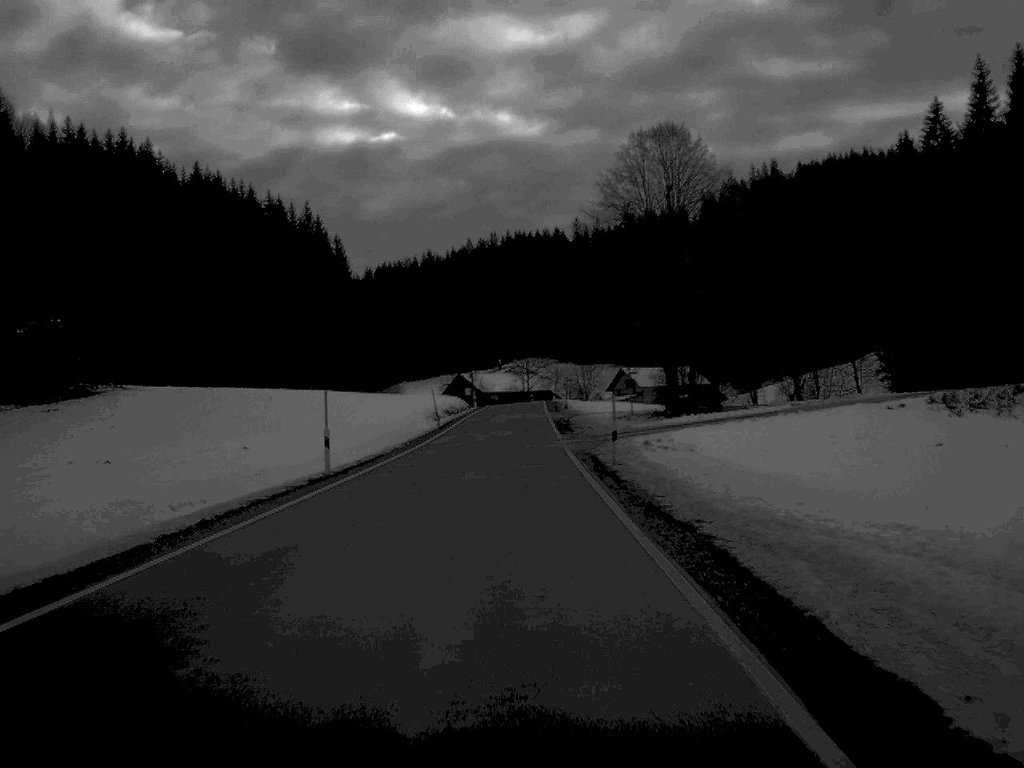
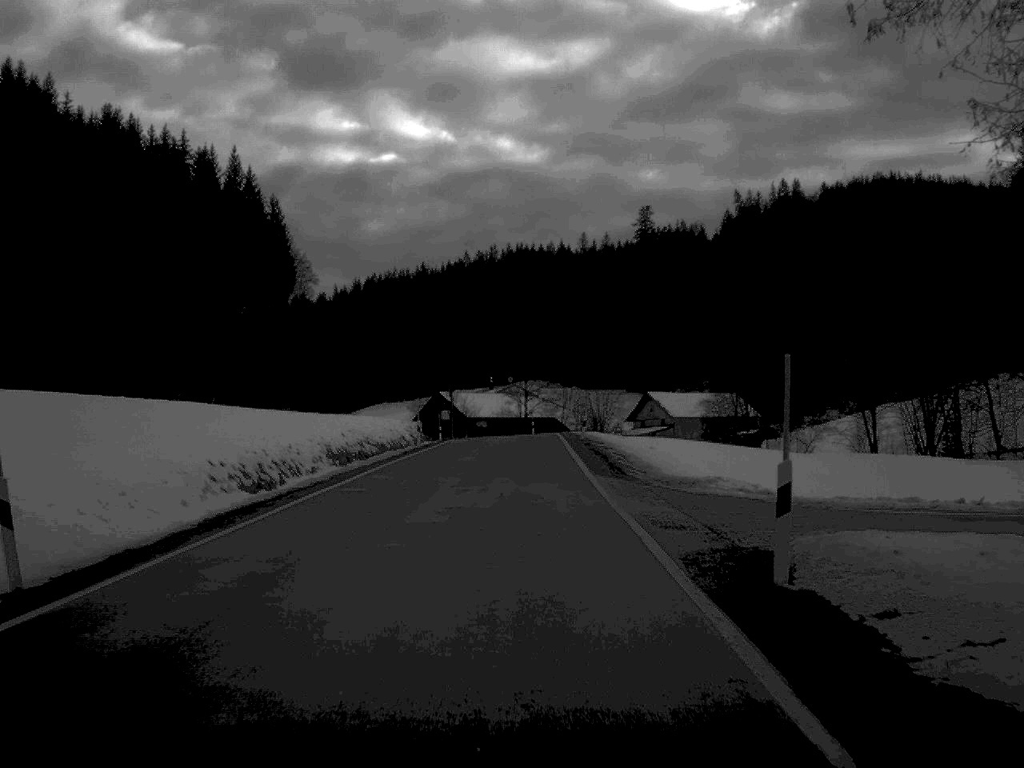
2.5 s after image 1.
(-0.1, +55.5) m; 0°
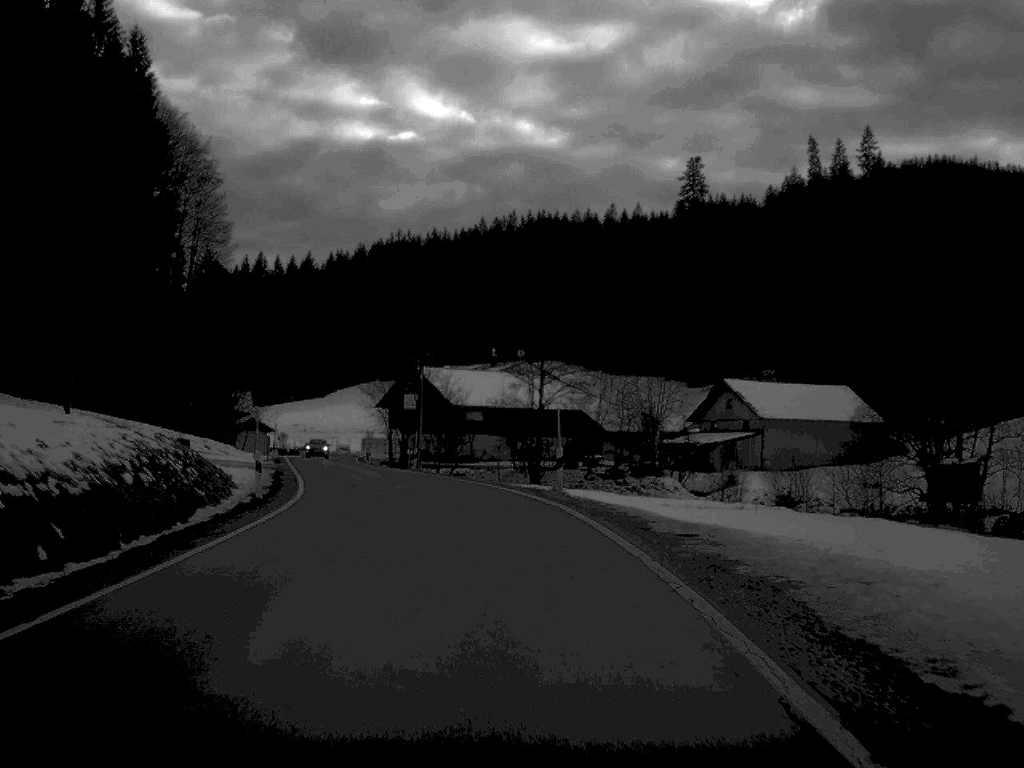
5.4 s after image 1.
(0.0, +62.4) m; -1°
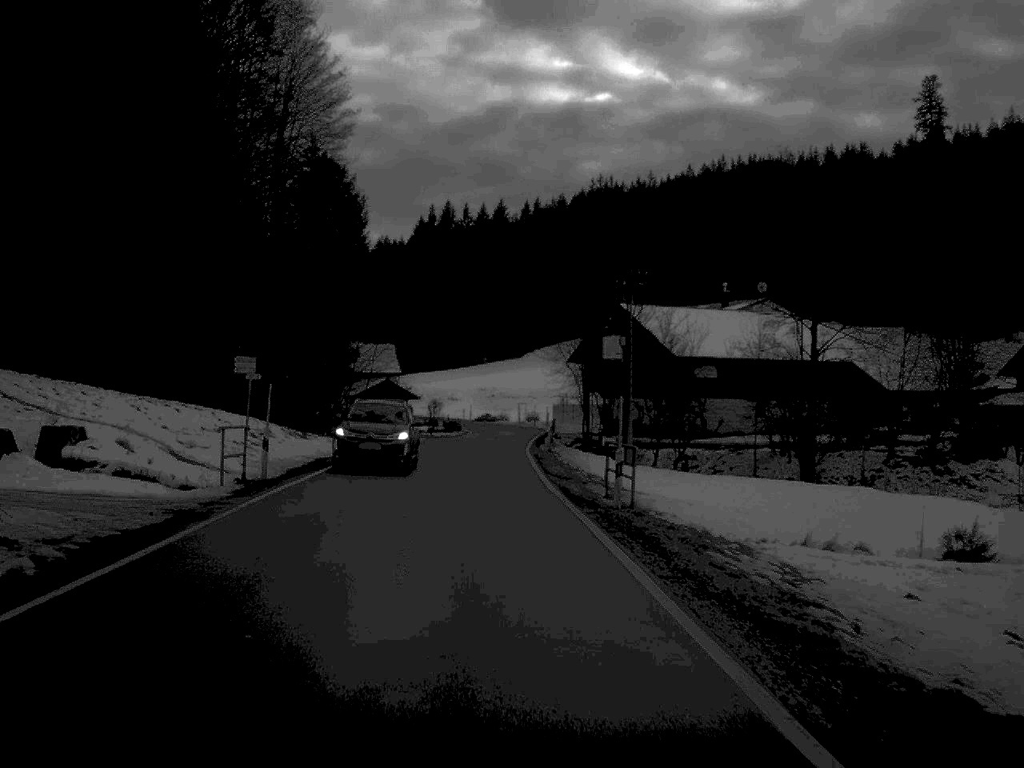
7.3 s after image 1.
(-3.1, +37.8) m; -9°
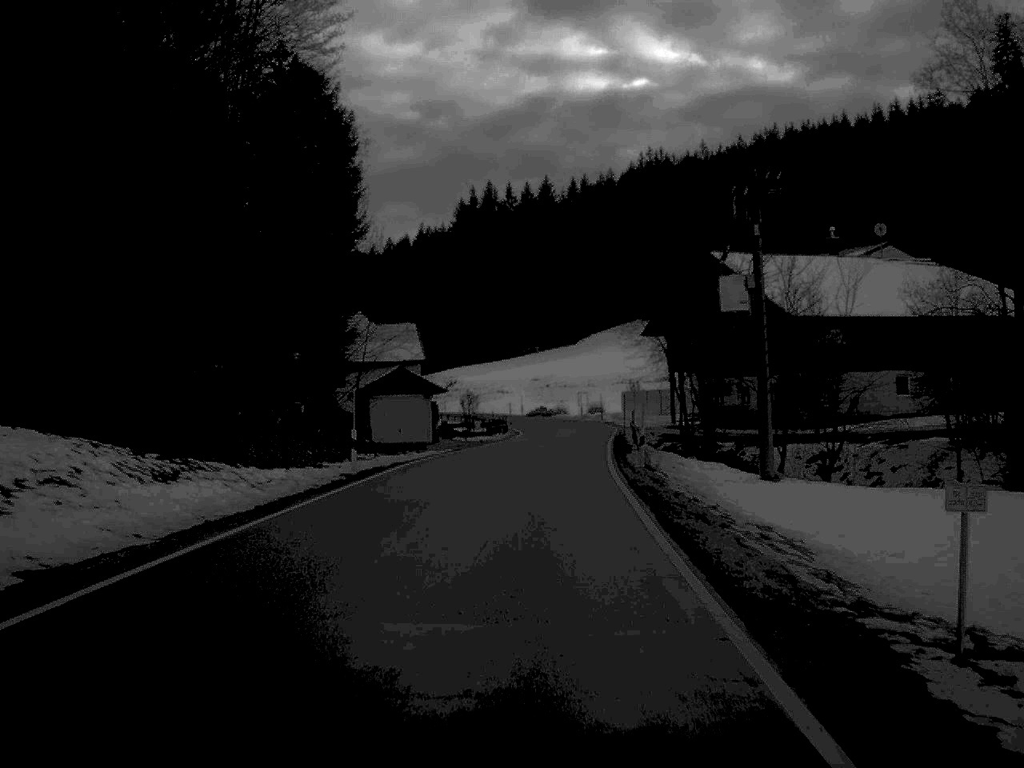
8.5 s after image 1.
(-0.6, +23.5) m; -2°
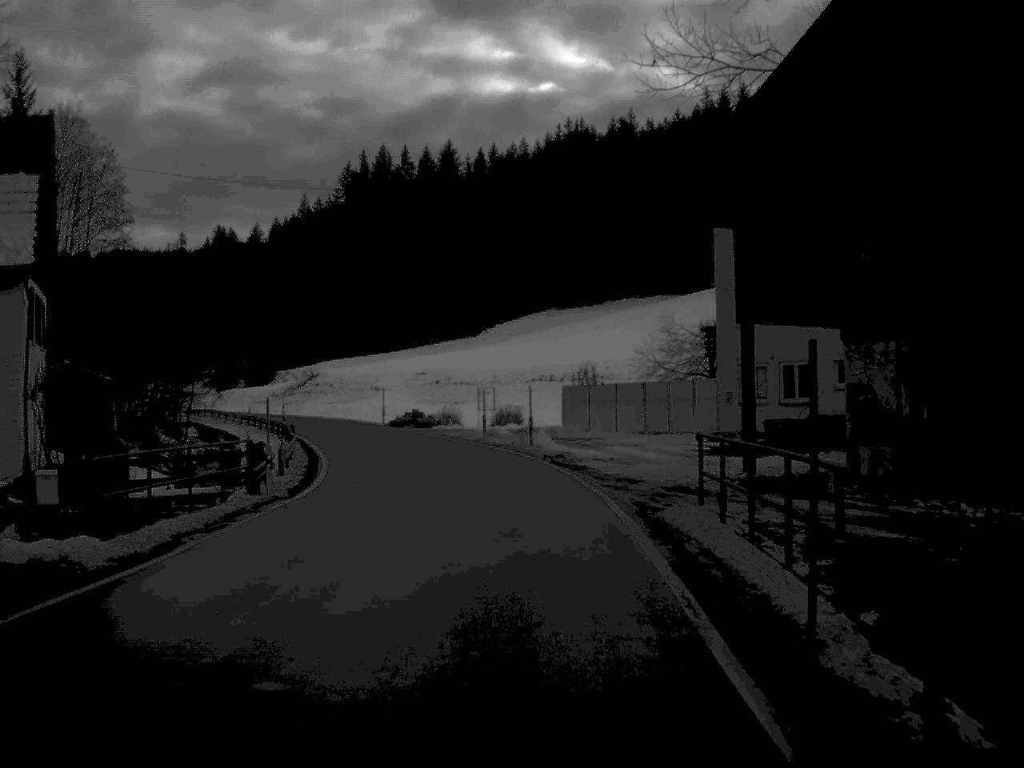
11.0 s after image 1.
(+2.0, +49.8) m; +4°
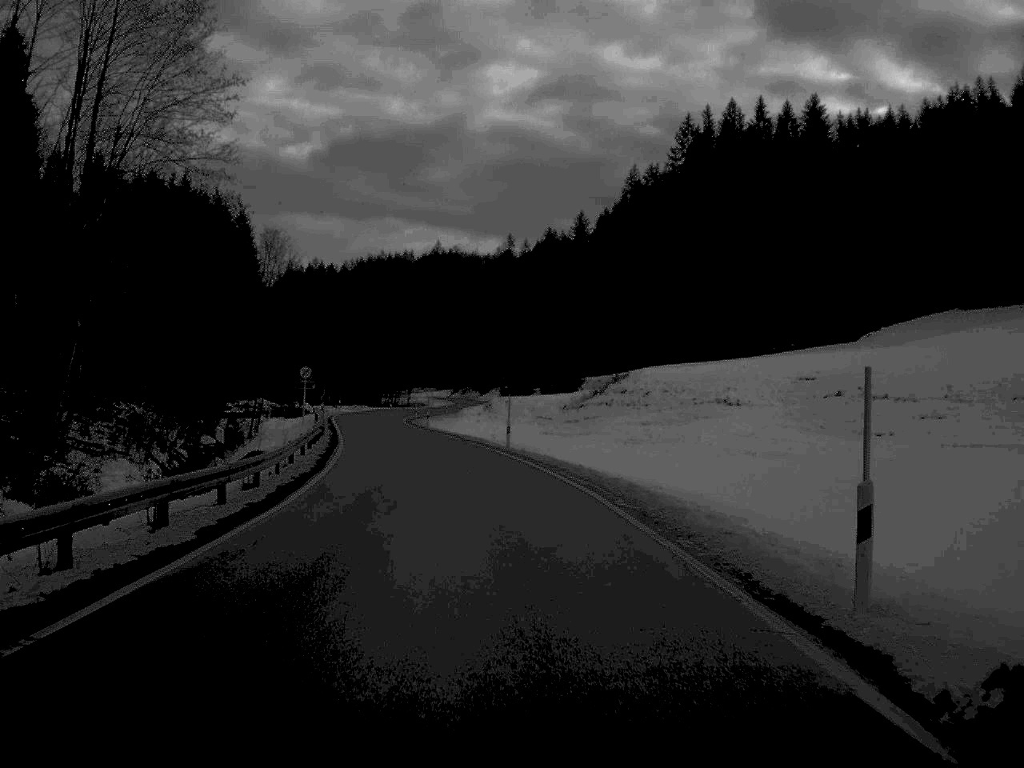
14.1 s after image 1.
(-8.2, +62.9) m; -15°
